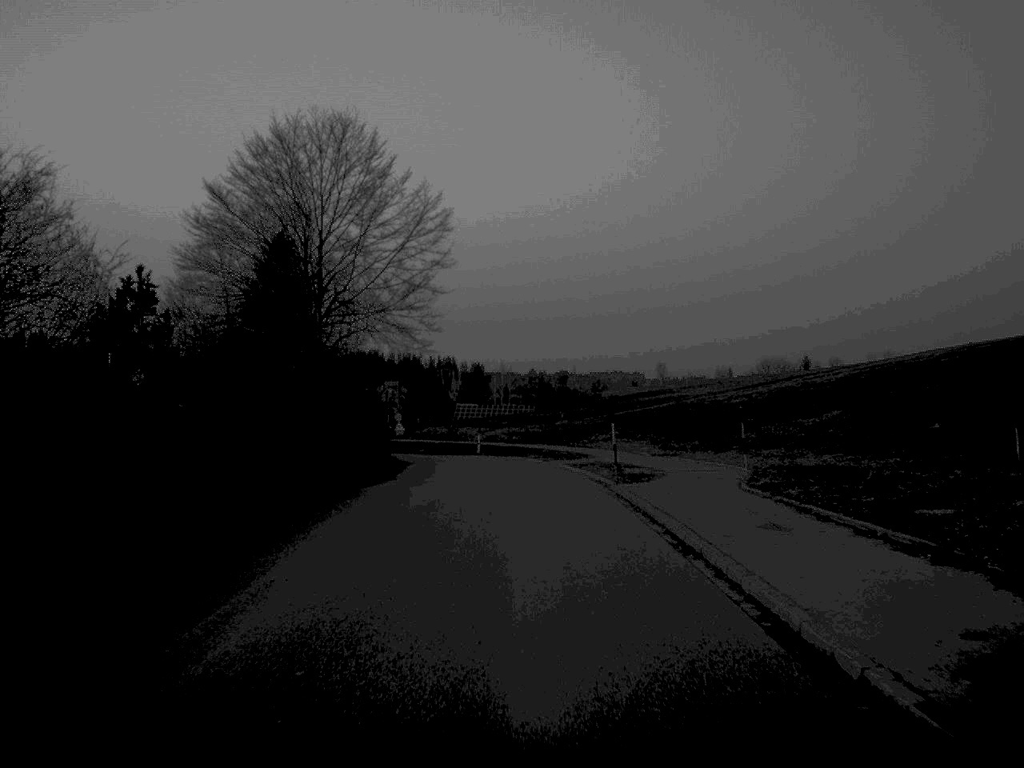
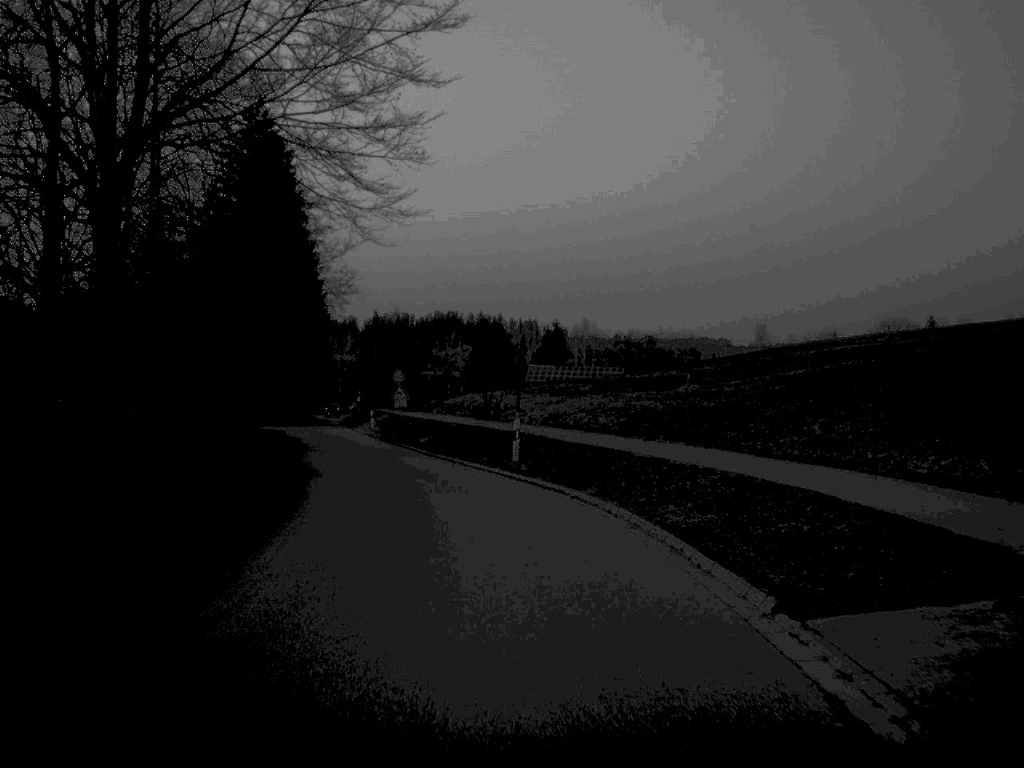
(-0.5, +43.5) m; -4°
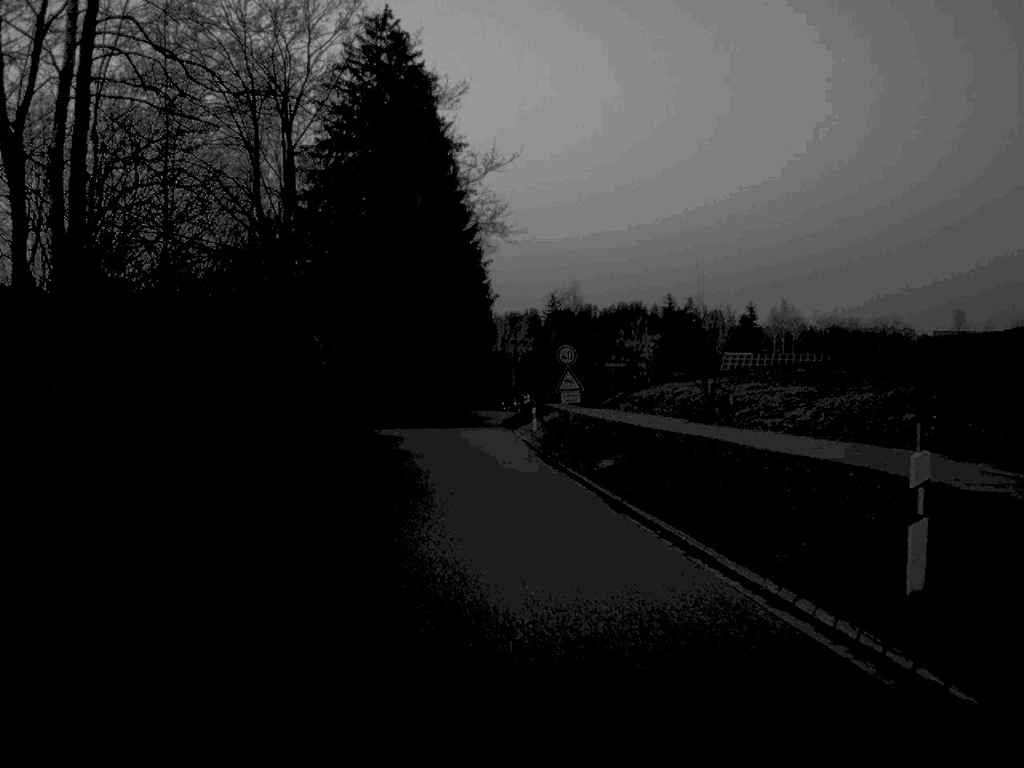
(-1.5, +20.8) m; -8°
